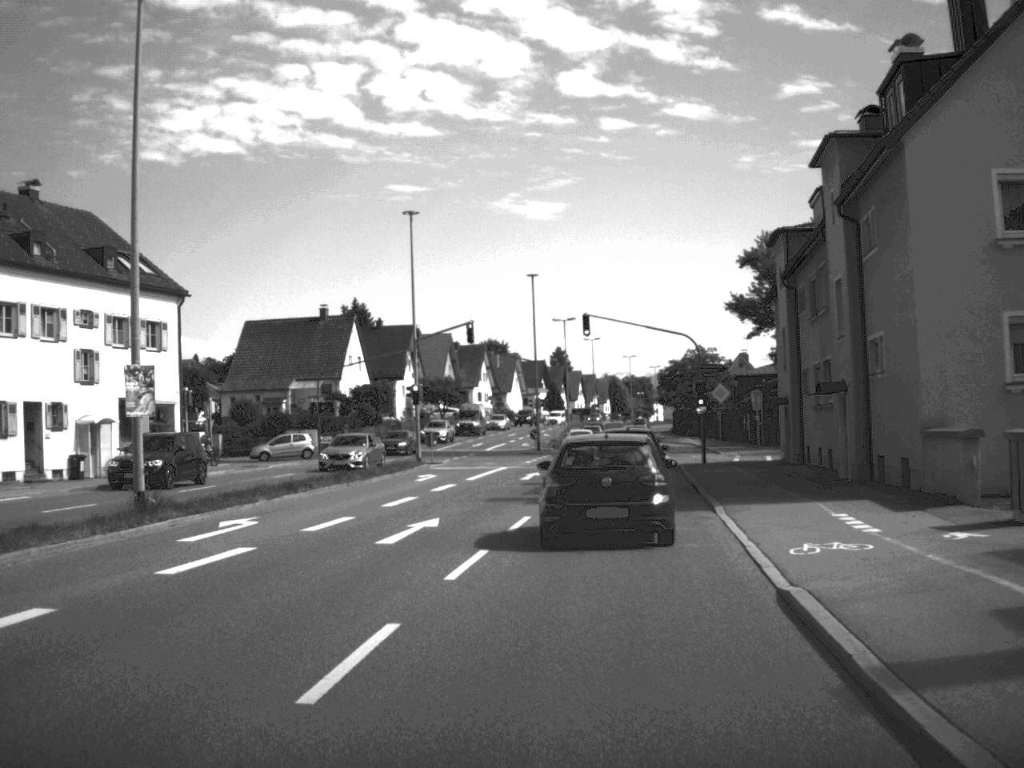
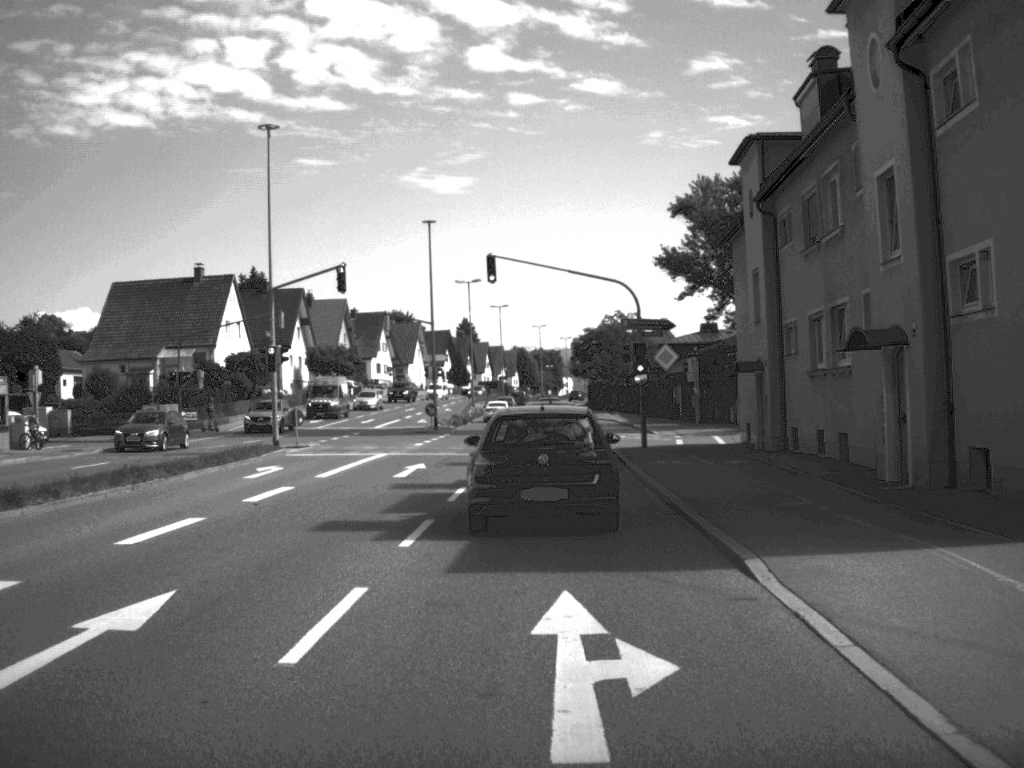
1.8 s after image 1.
(+0.5, +11.4) m; +4°
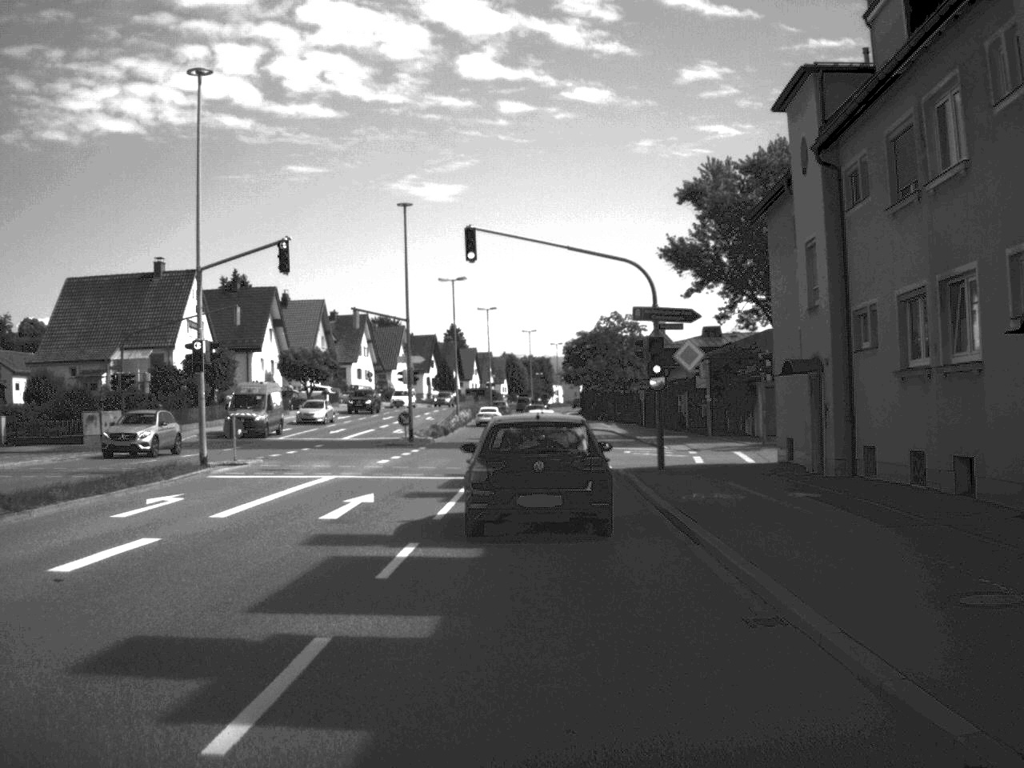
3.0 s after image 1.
(0.0, +7.8) m; 0°
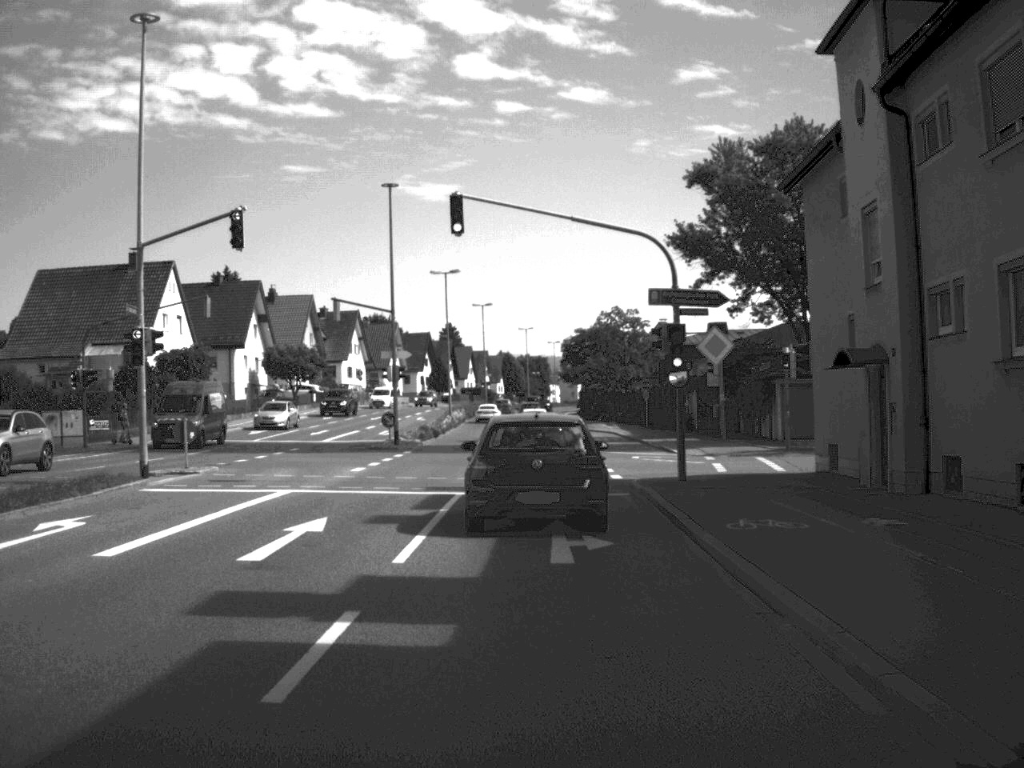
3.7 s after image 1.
(0.0, +4.8) m; 0°
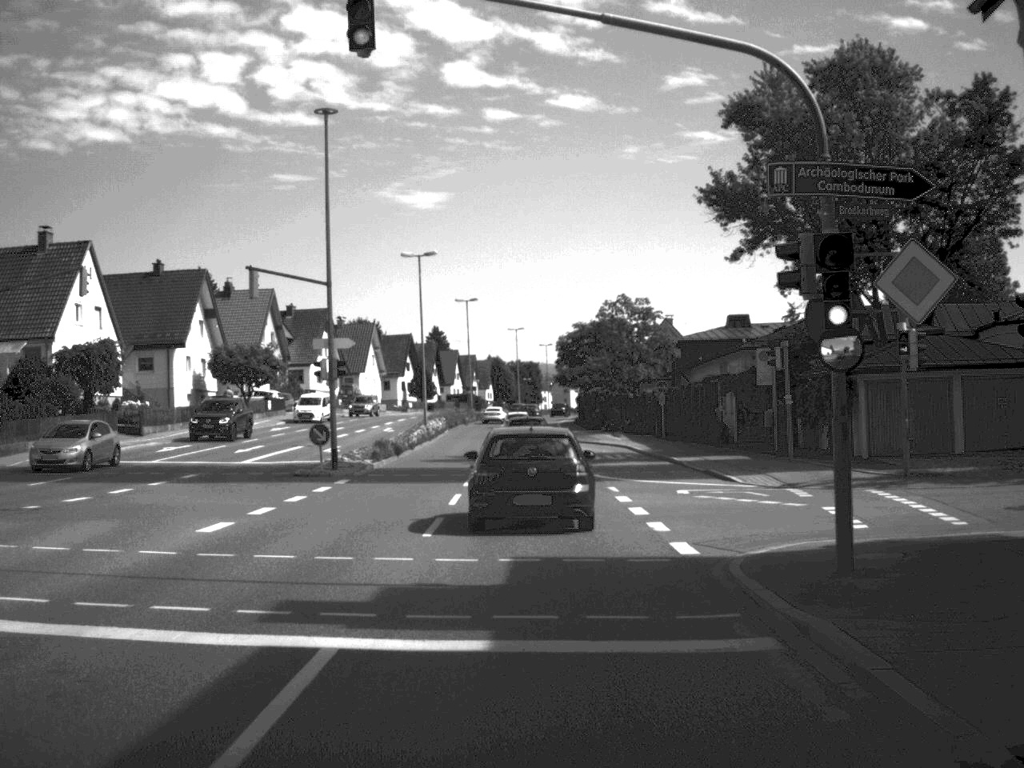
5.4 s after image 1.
(0.0, +14.0) m; 0°
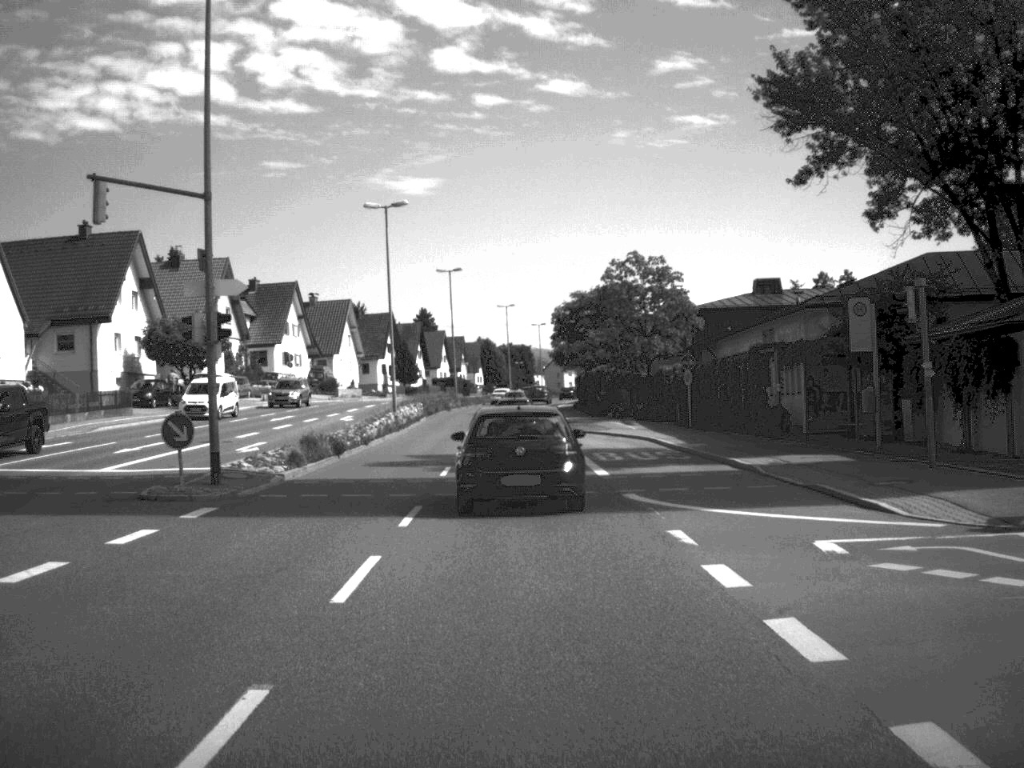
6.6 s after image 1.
(0.0, +13.1) m; 0°
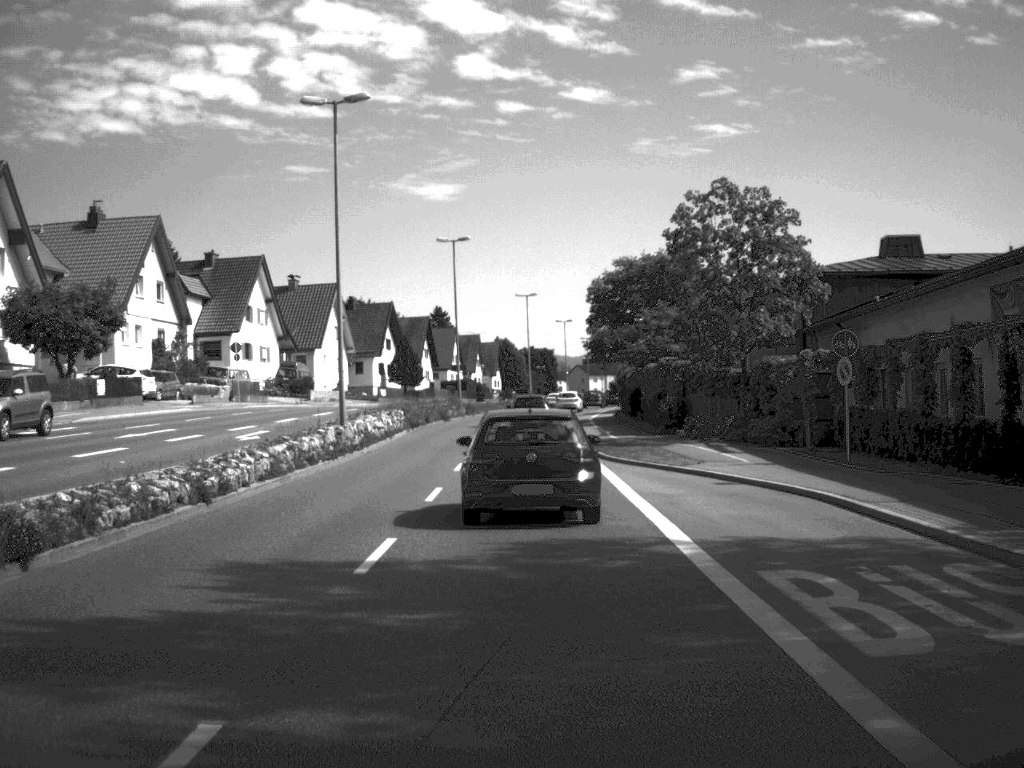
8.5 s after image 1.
(-0.2, +22.5) m; -1°
